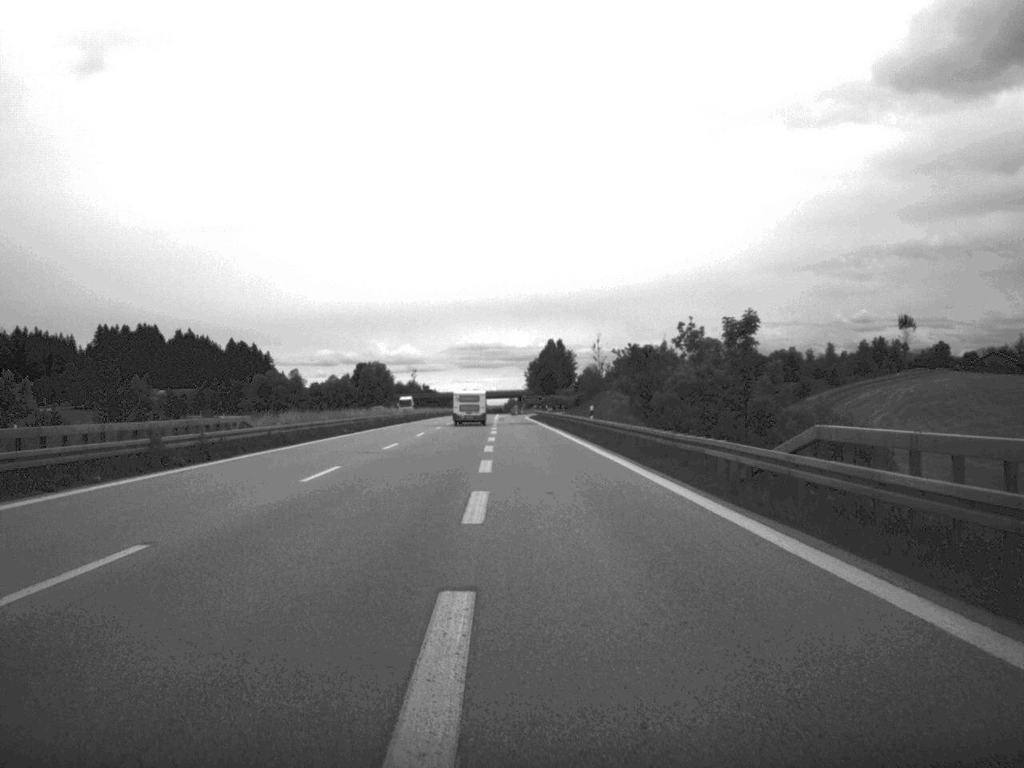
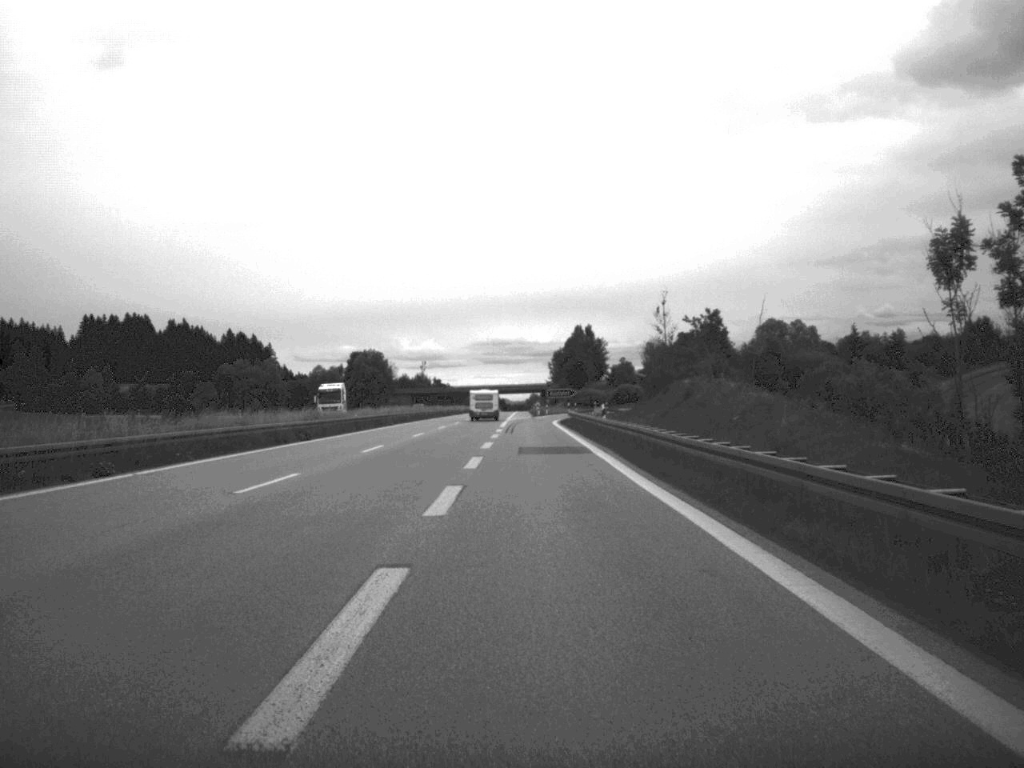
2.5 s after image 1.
(-0.4, +58.2) m; -1°
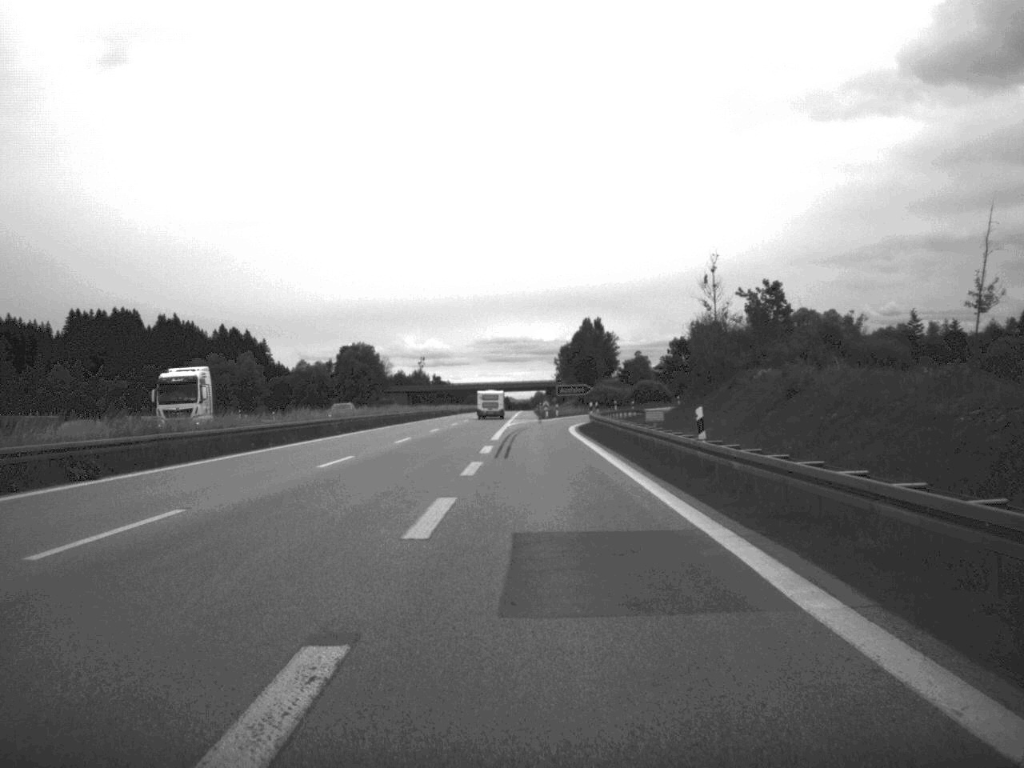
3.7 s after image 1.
(0.0, +26.6) m; 0°
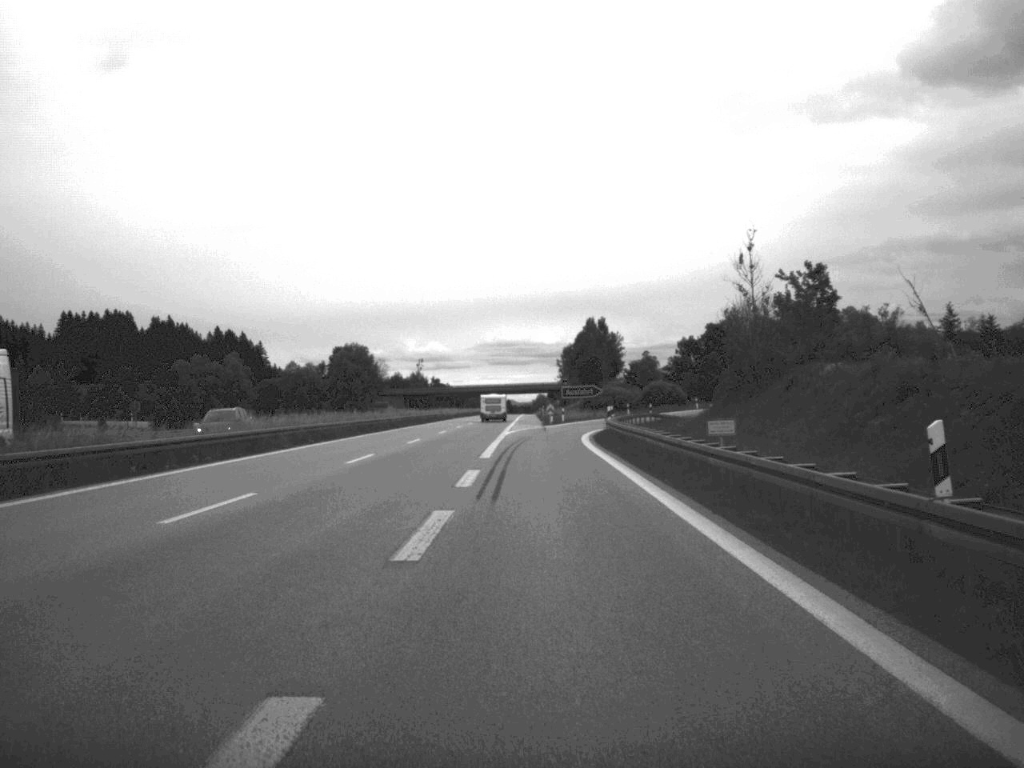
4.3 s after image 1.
(0.0, +13.3) m; 0°
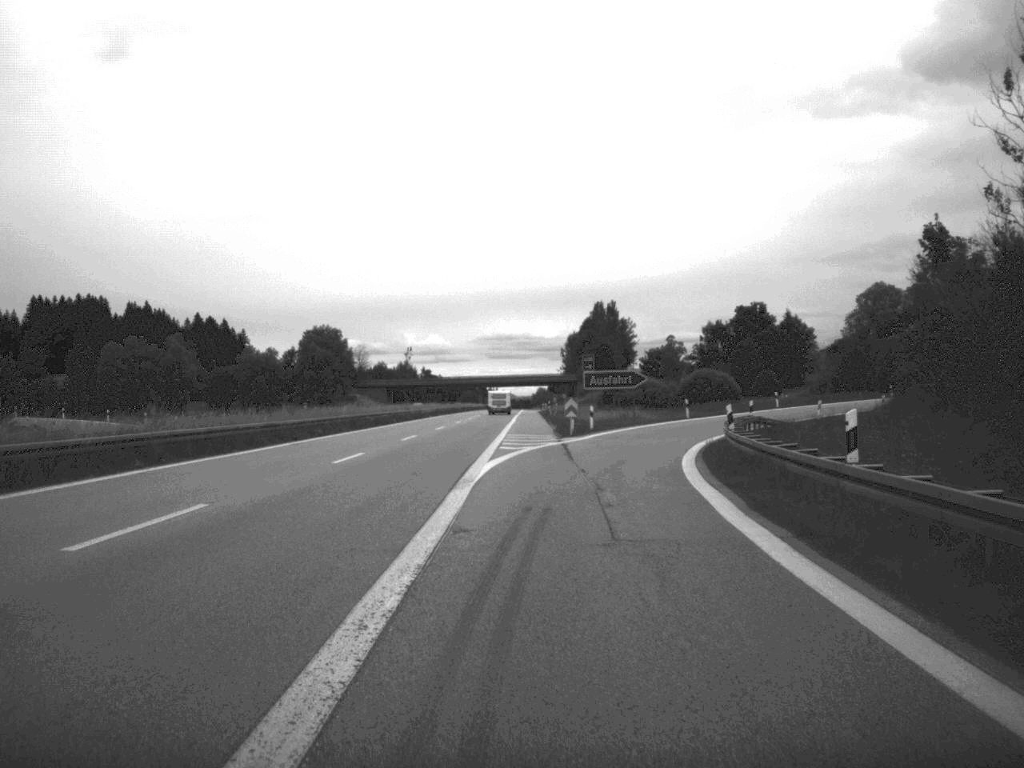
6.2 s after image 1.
(-0.1, +39.1) m; 0°
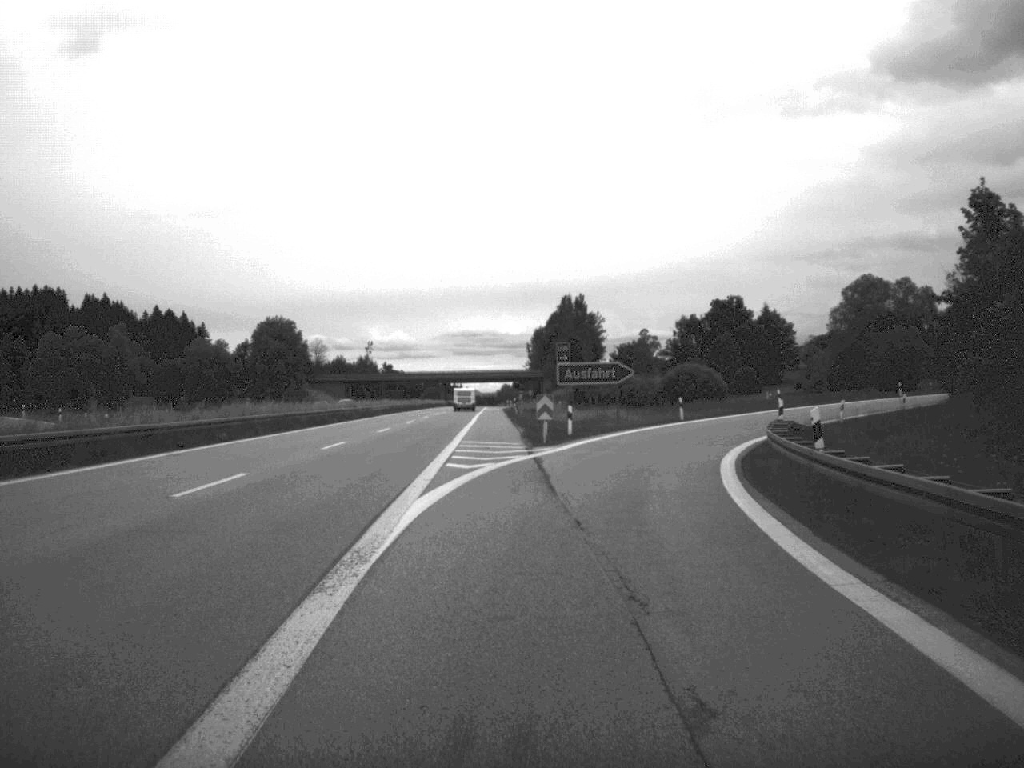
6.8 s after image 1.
(+0.1, +11.7) m; +2°
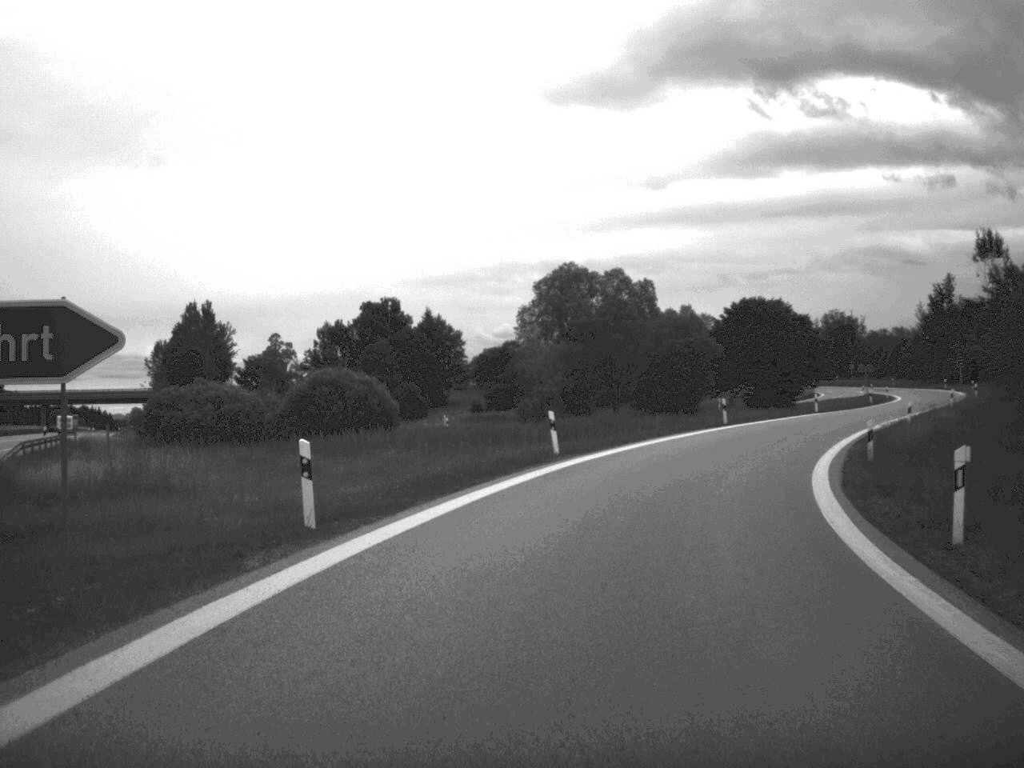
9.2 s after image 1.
(+5.1, +42.3) m; +16°
